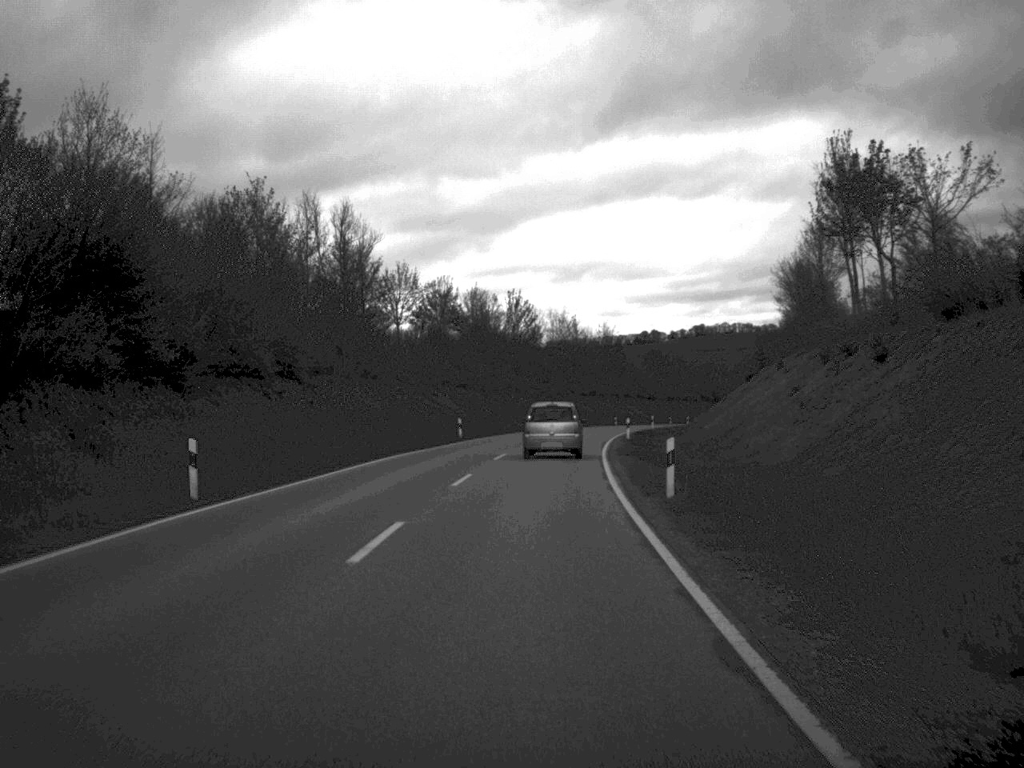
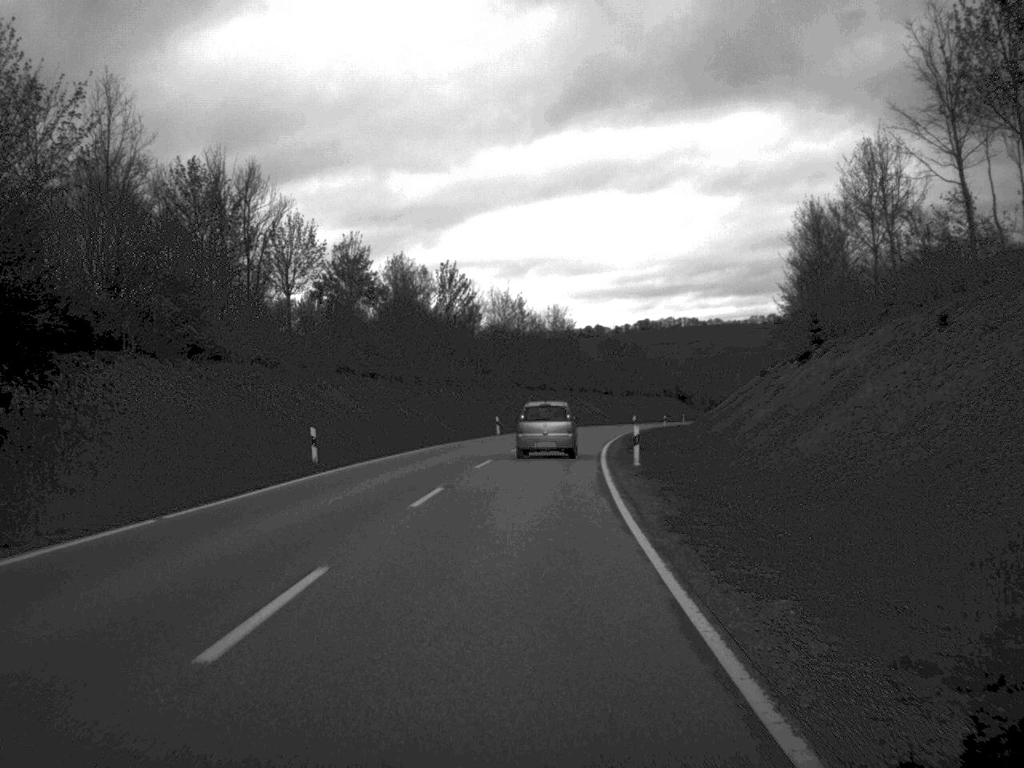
(+0.6, +28.4) m; +3°
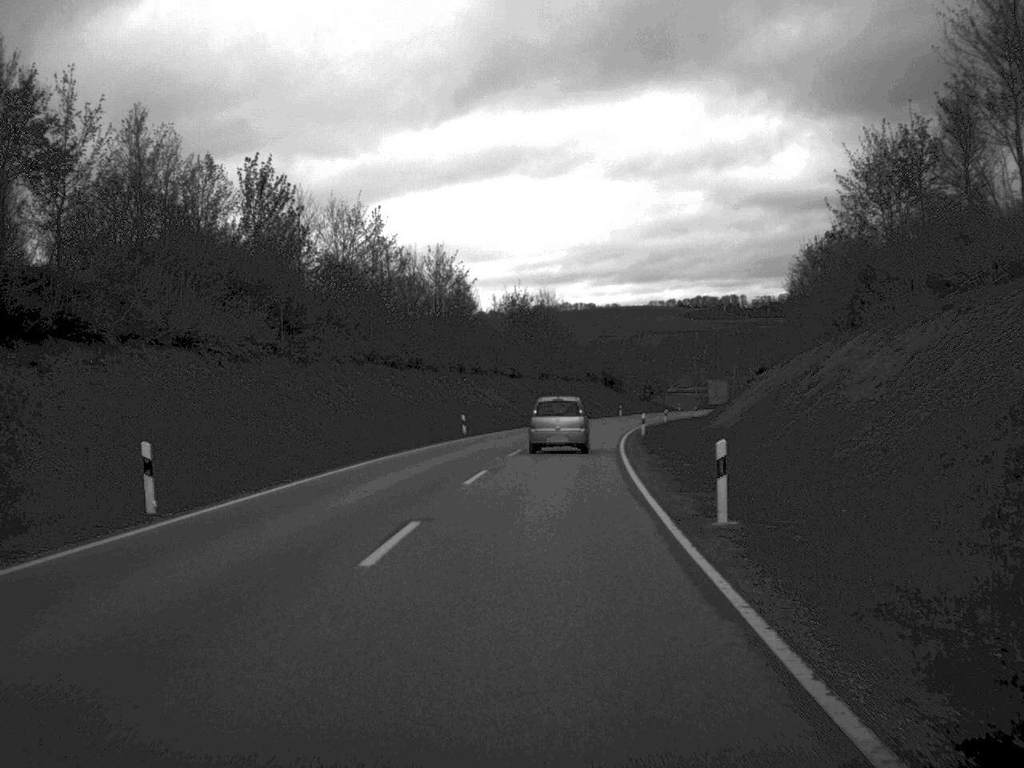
(+1.9, +53.5) m; +5°
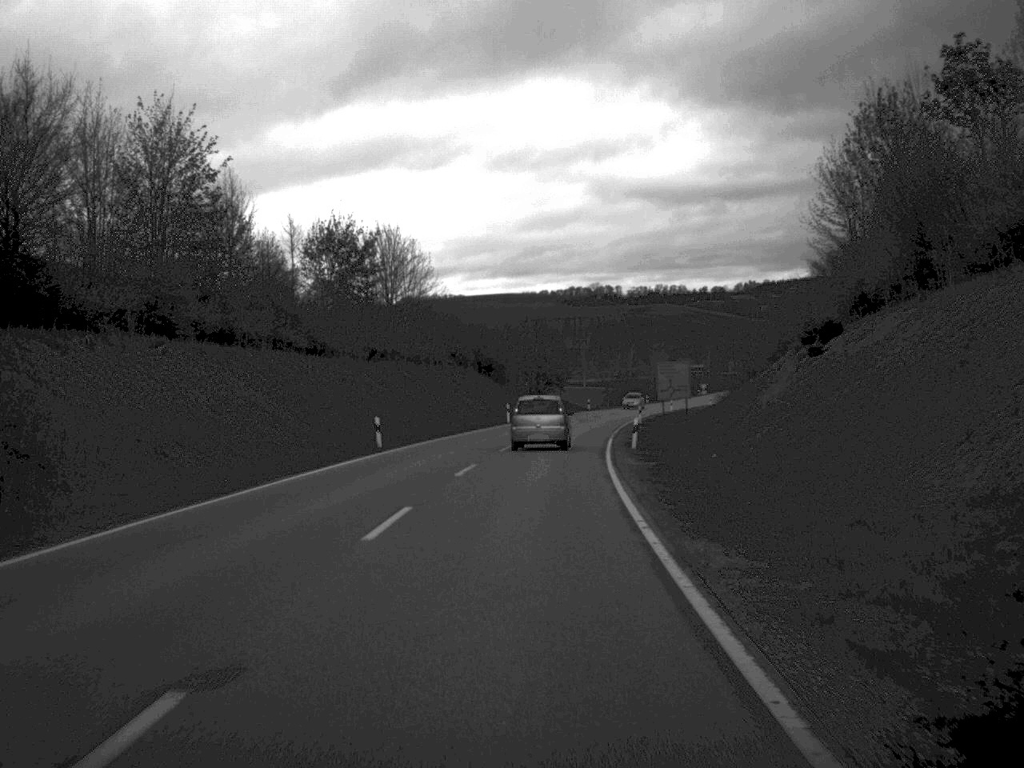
(+2.9, +55.6) m; +6°
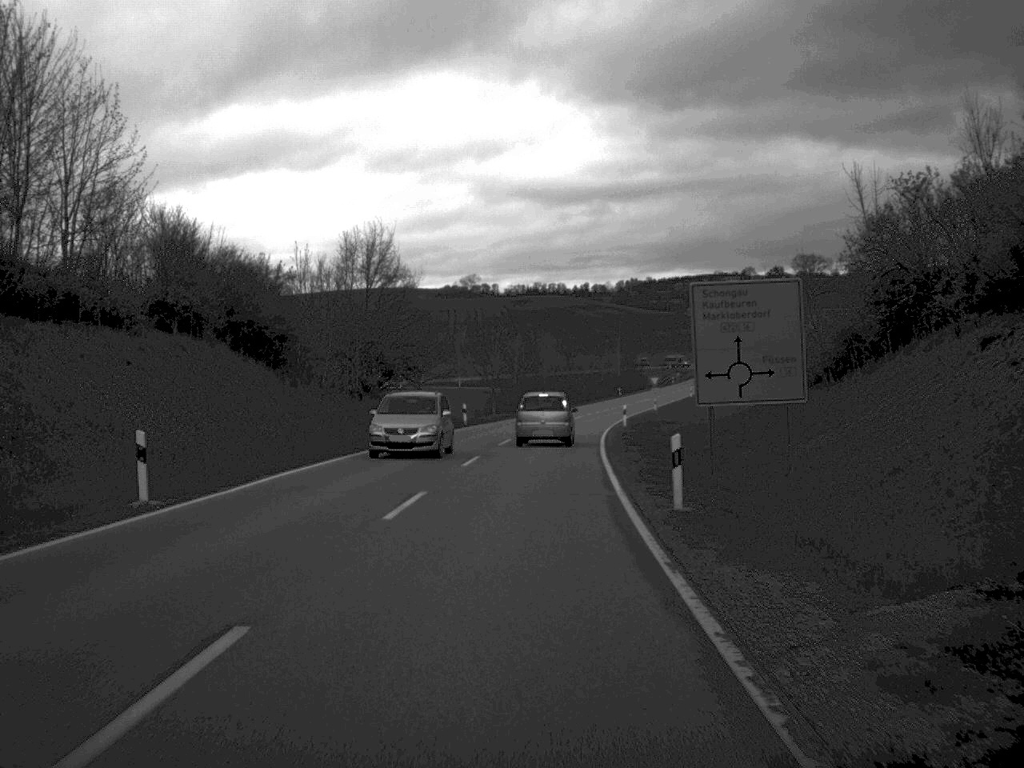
(+2.6, +55.6) m; +5°
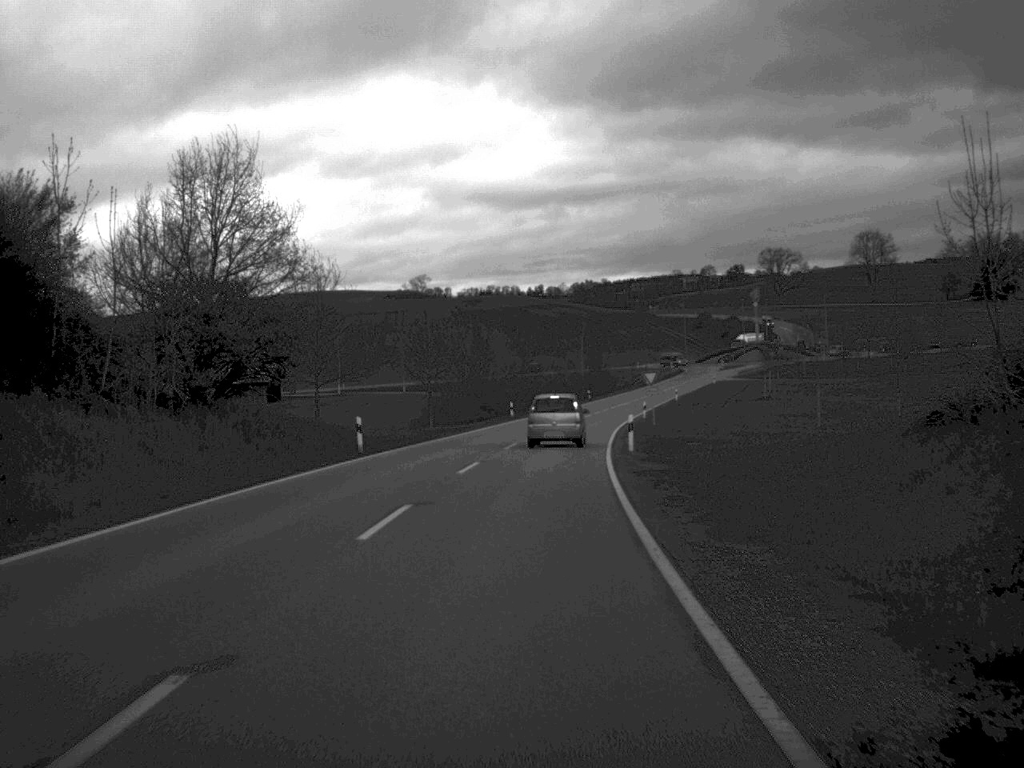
(+0.4, +24.7) m; +2°
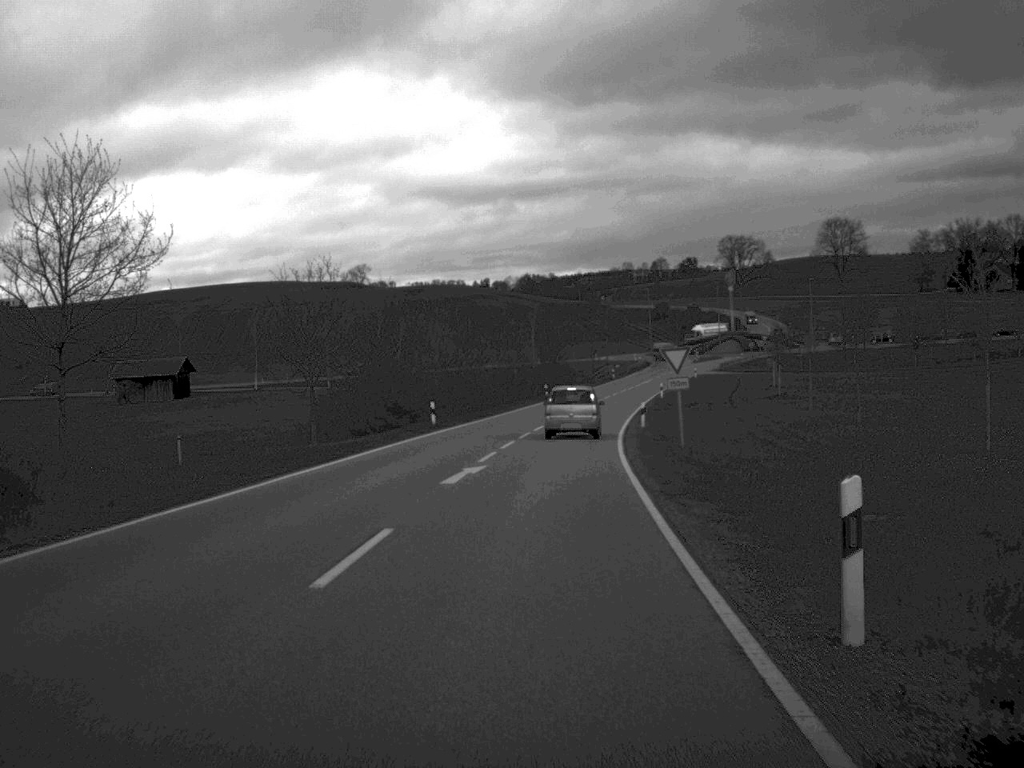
(+0.5, +27.5) m; +2°
